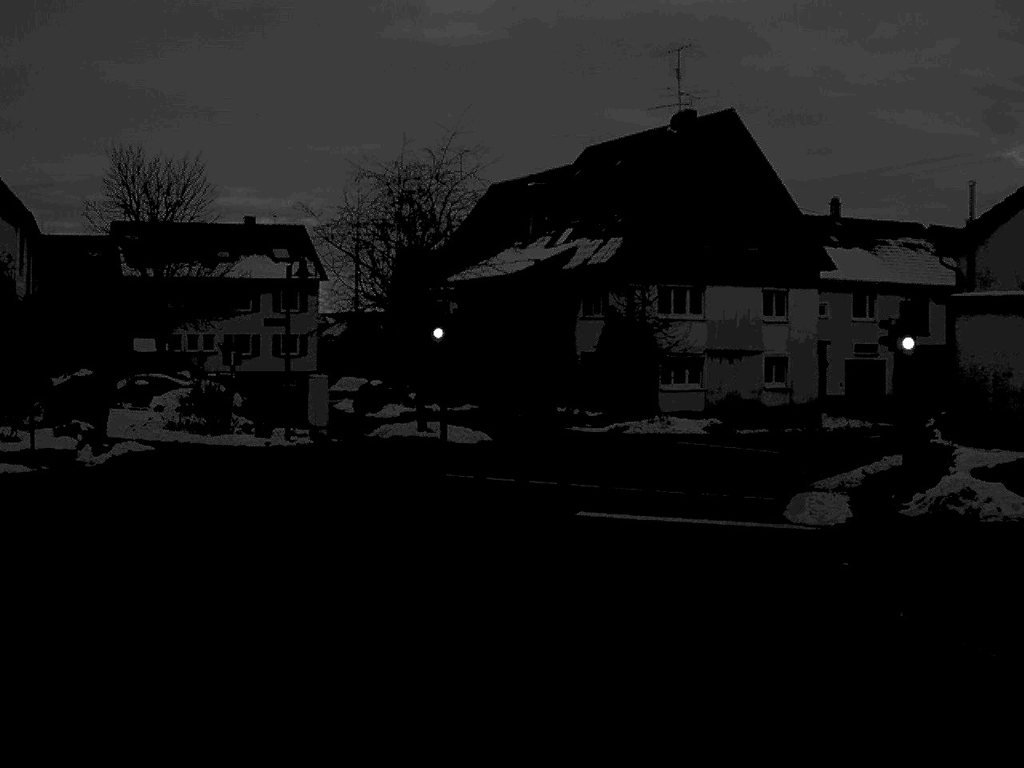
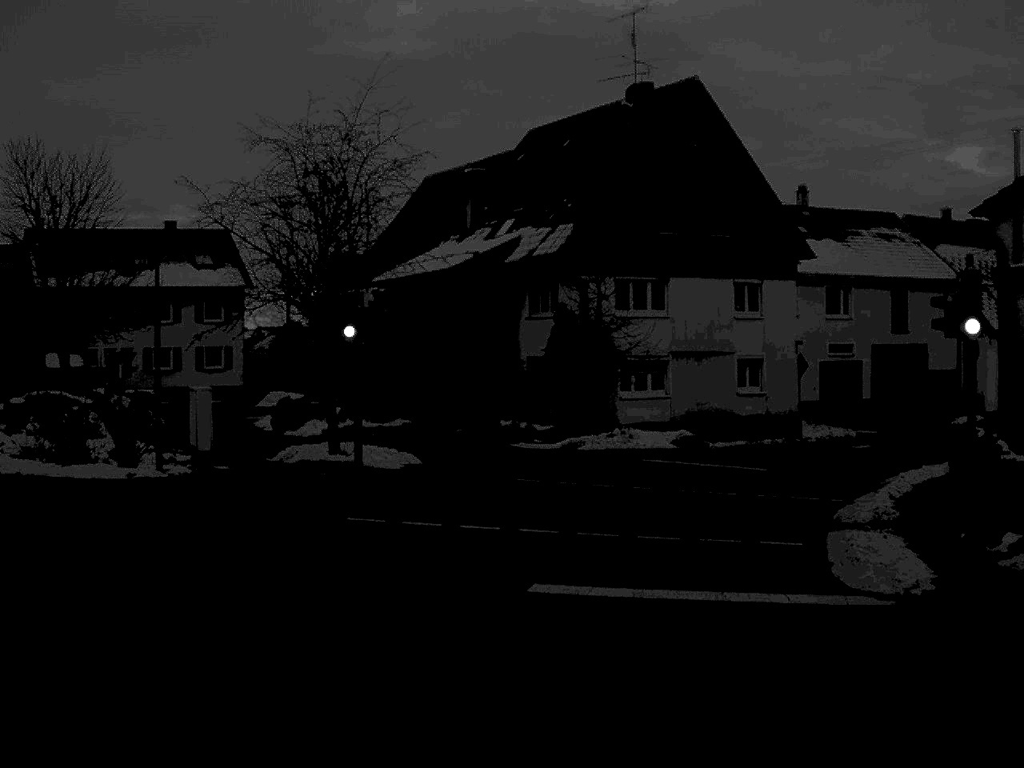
(+0.1, +5.7) m; +3°
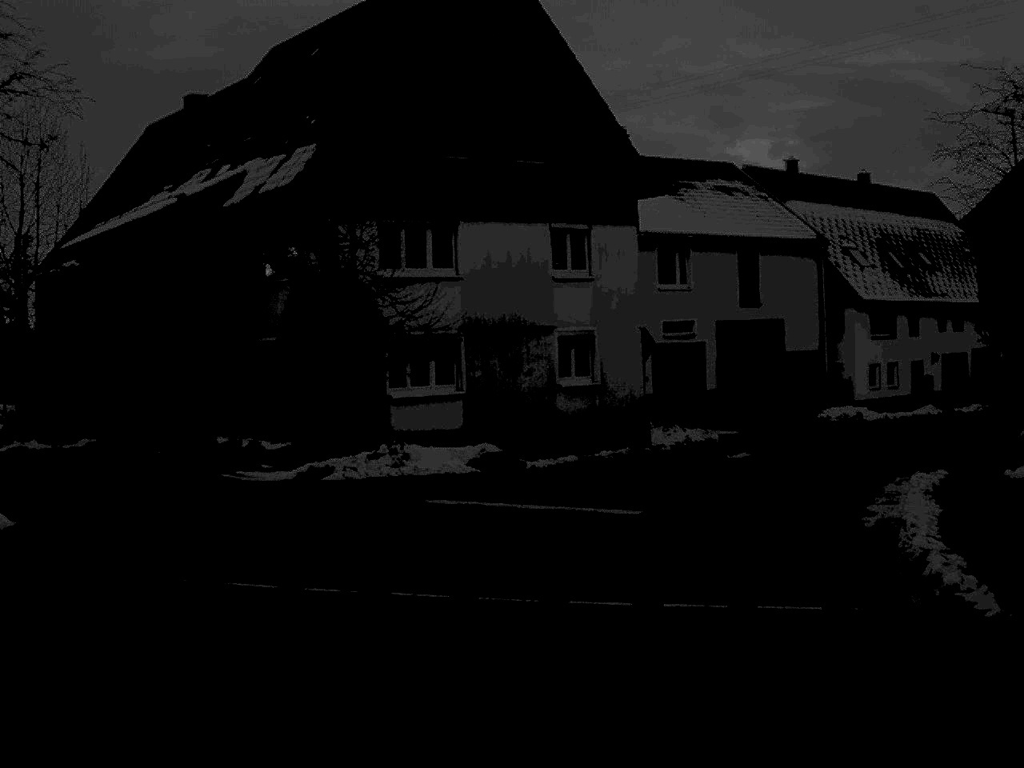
(+1.0, +12.2) m; +10°
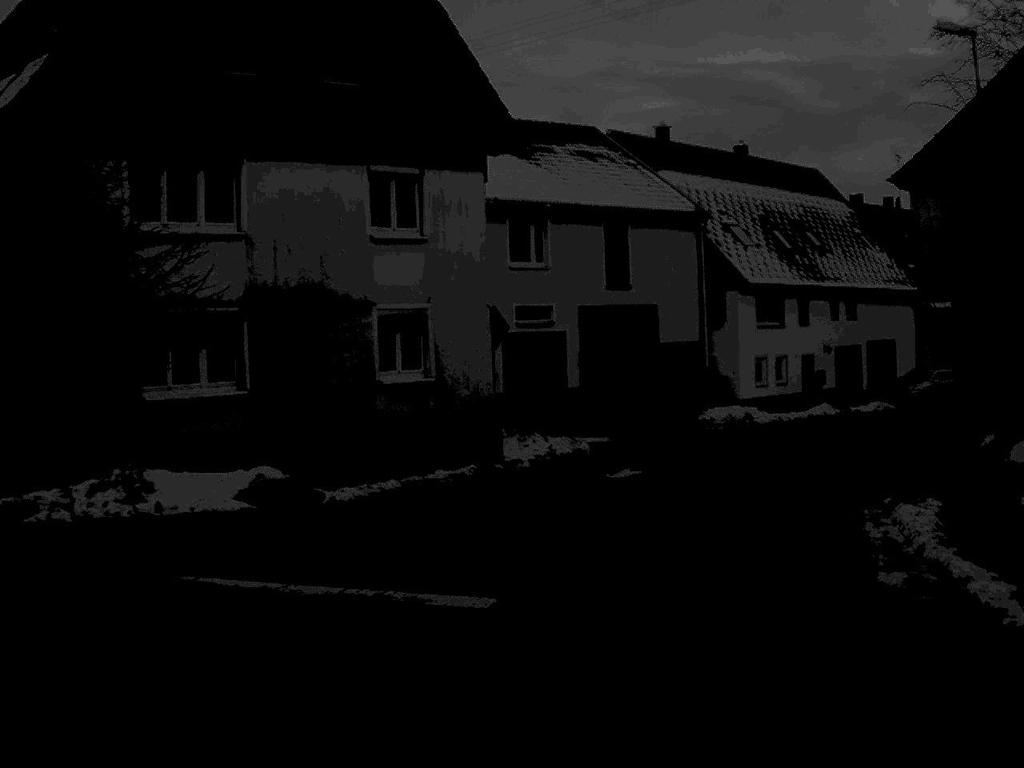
(+0.4, +7.2) m; +7°
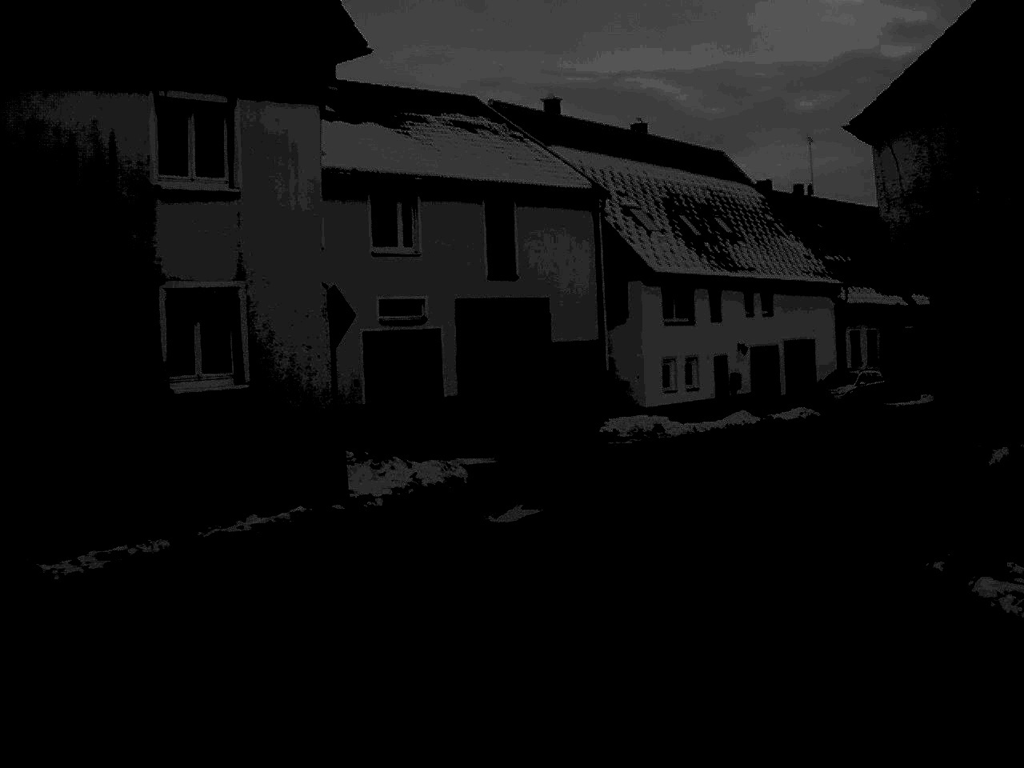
(+0.3, +6.0) m; +5°
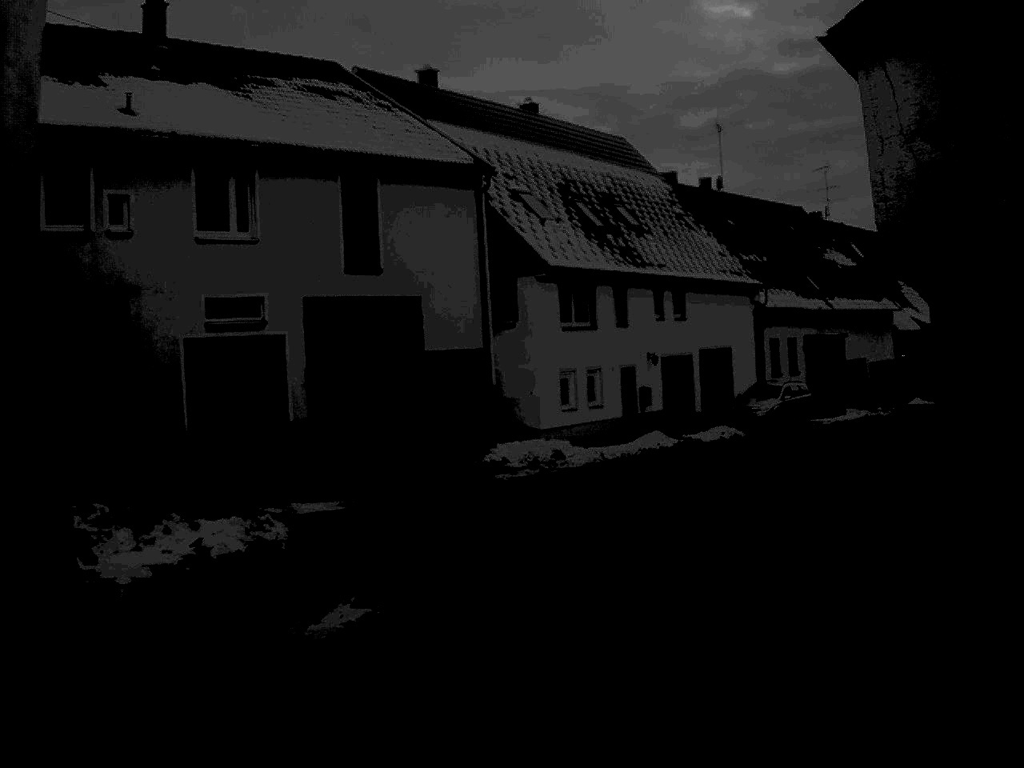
(+0.3, +6.3) m; +5°
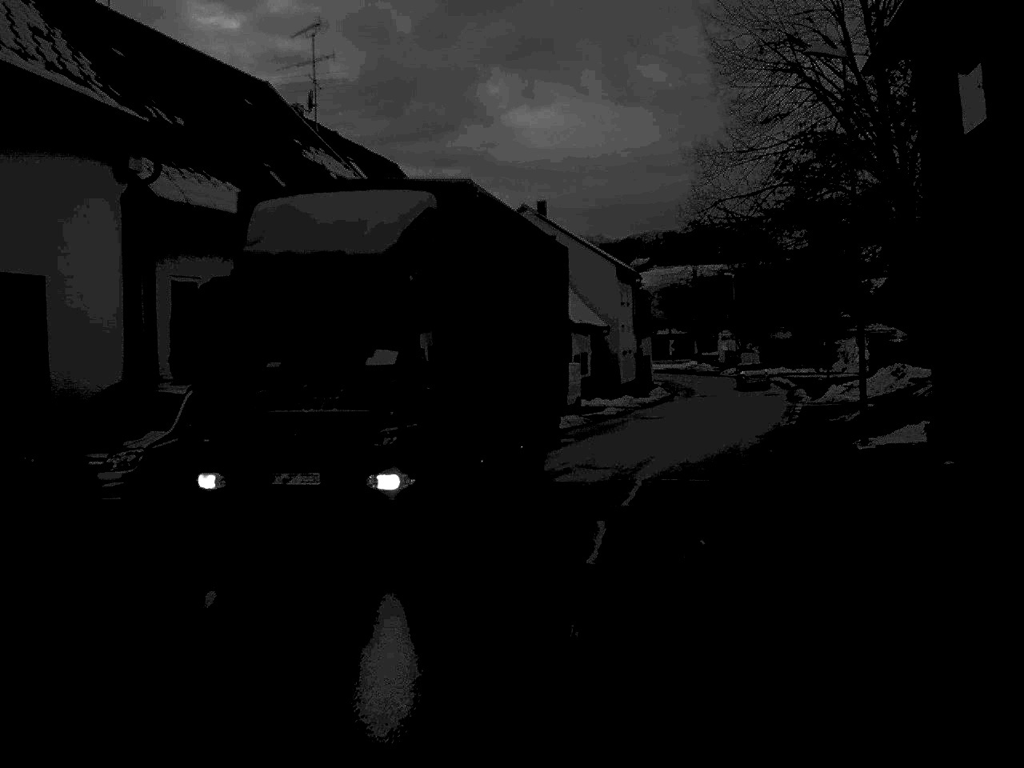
(+5.7, +27.7) m; +24°
